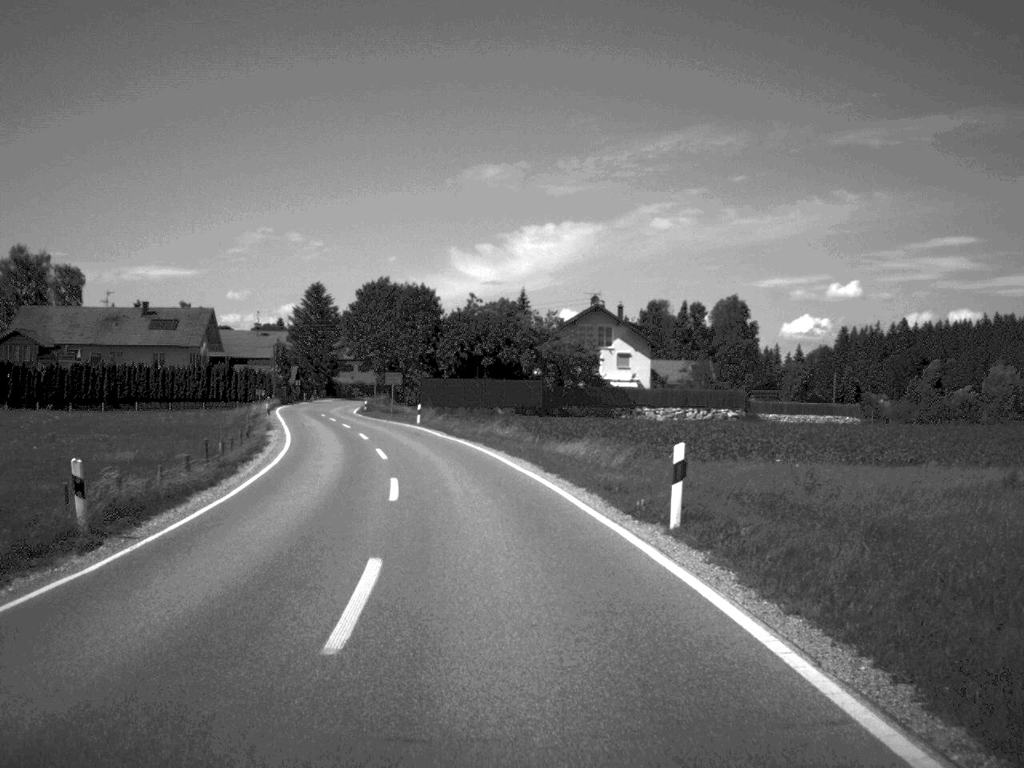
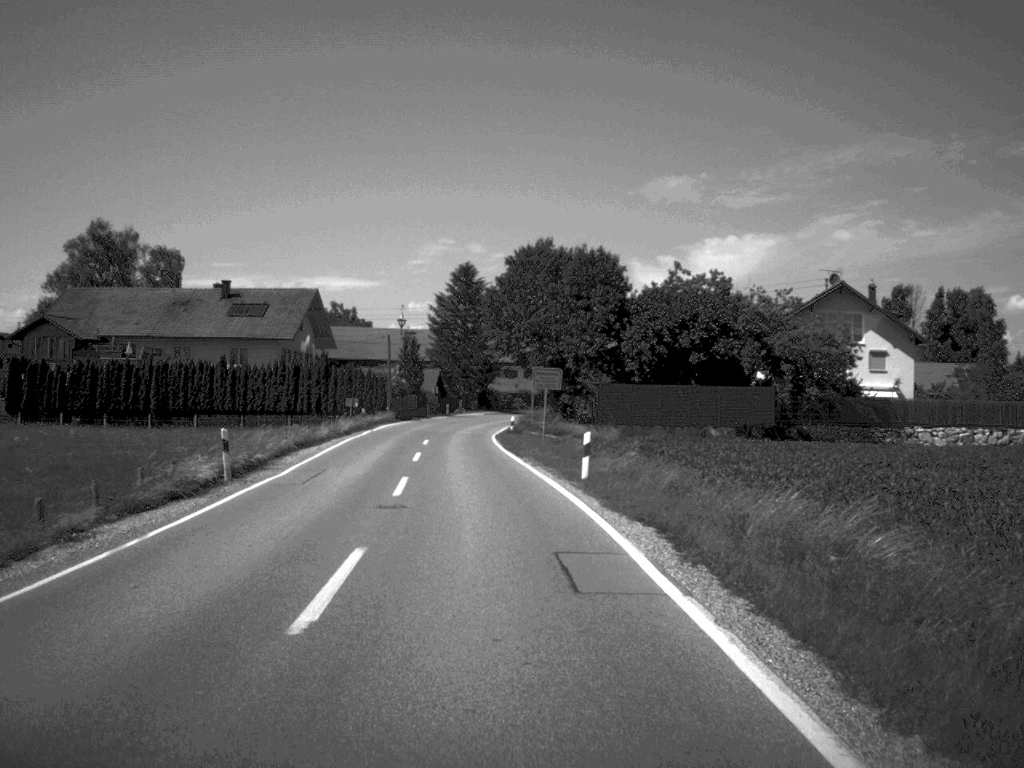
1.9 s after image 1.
(-2.4, +34.2) m; -8°
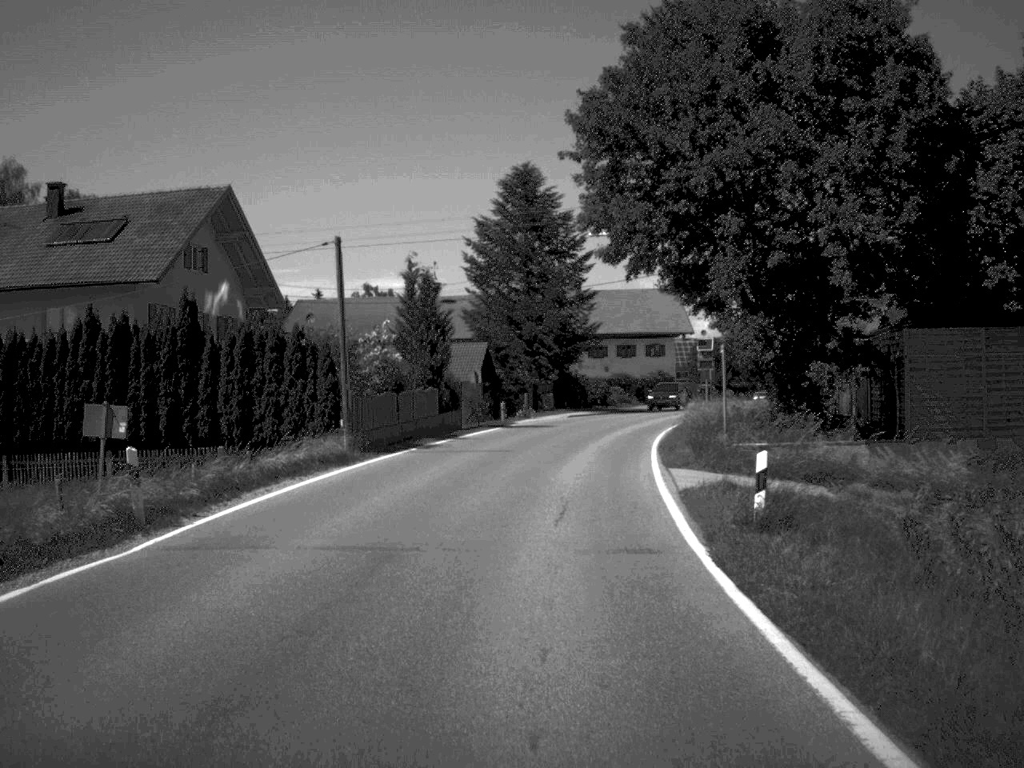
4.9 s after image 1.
(-2.5, +48.4) m; -3°
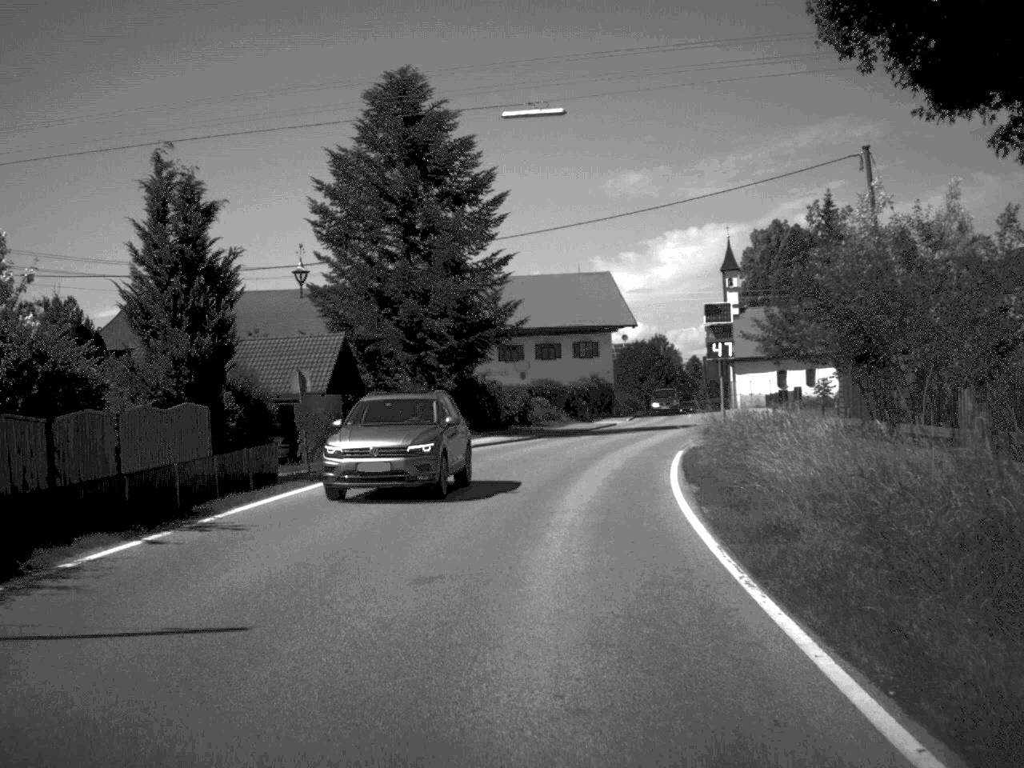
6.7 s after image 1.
(+0.8, +23.8) m; +4°
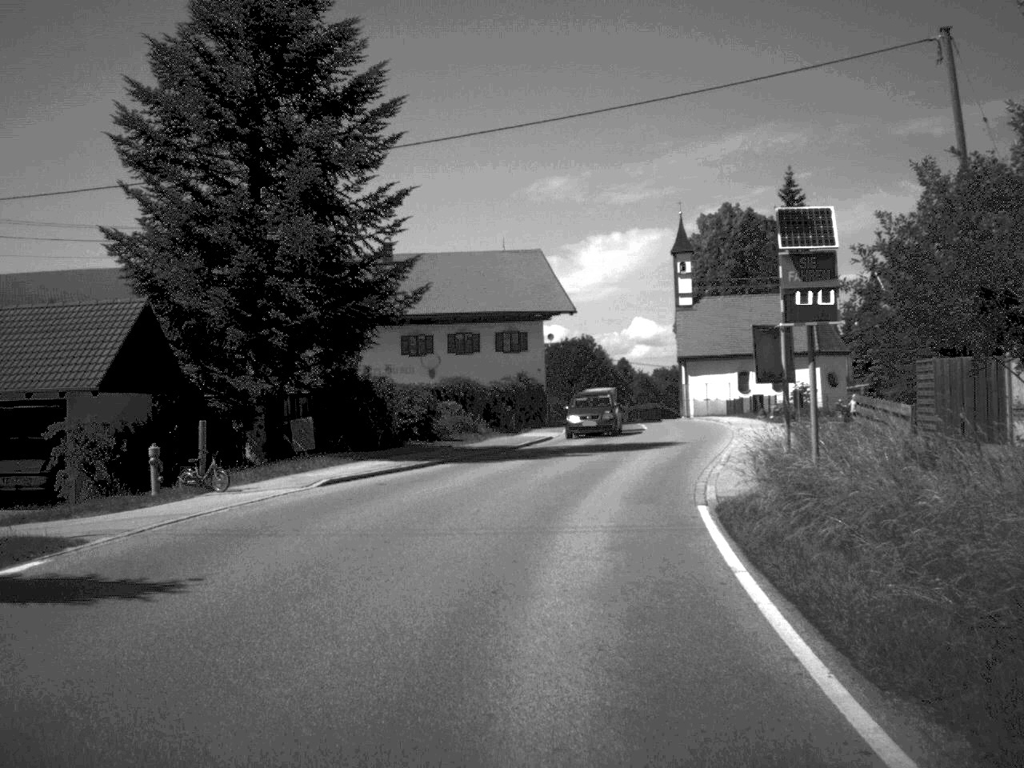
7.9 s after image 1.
(+0.4, +15.3) m; +3°
